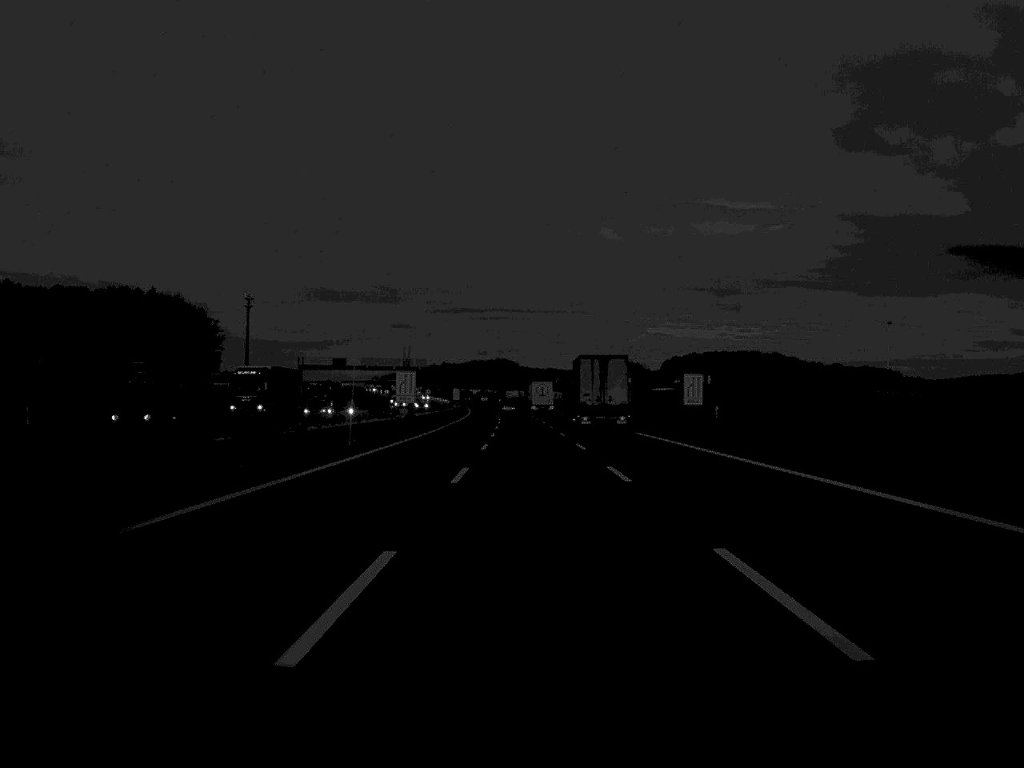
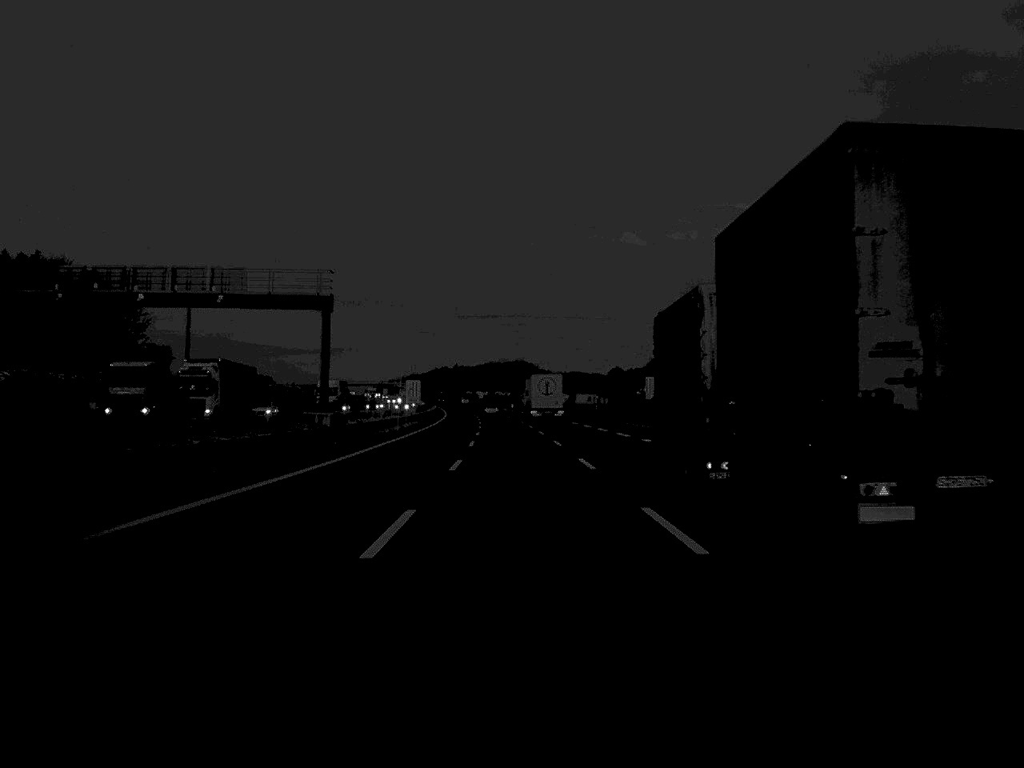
(-0.8, +119.8) m; -1°
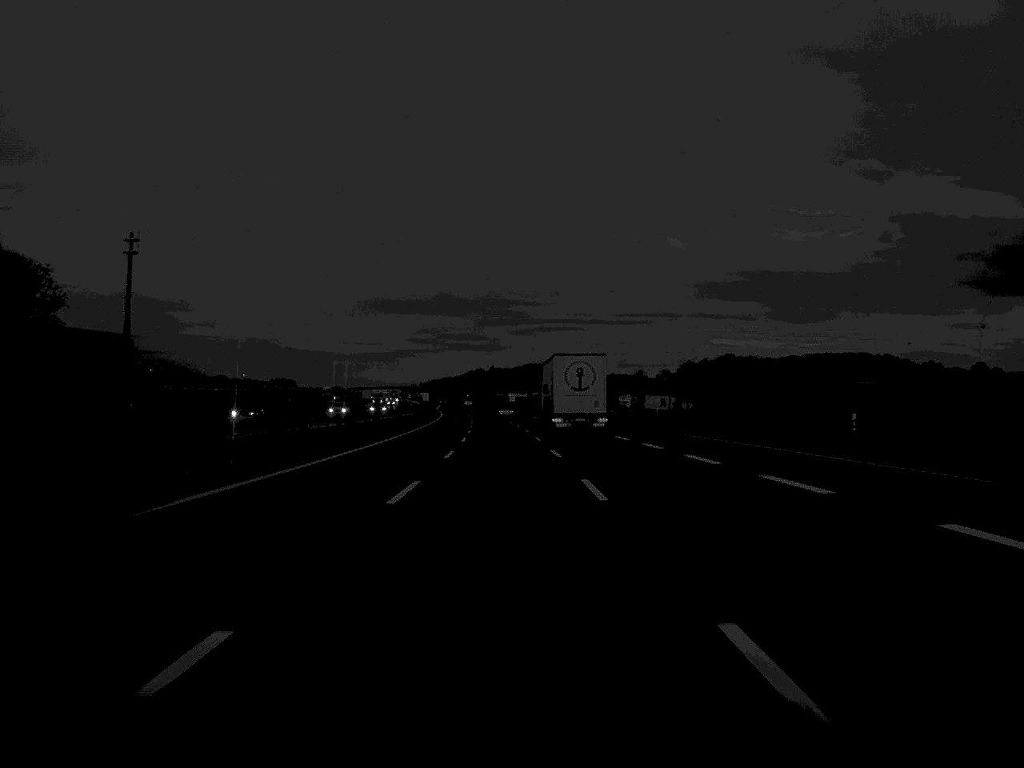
(-1.5, +99.6) m; -2°
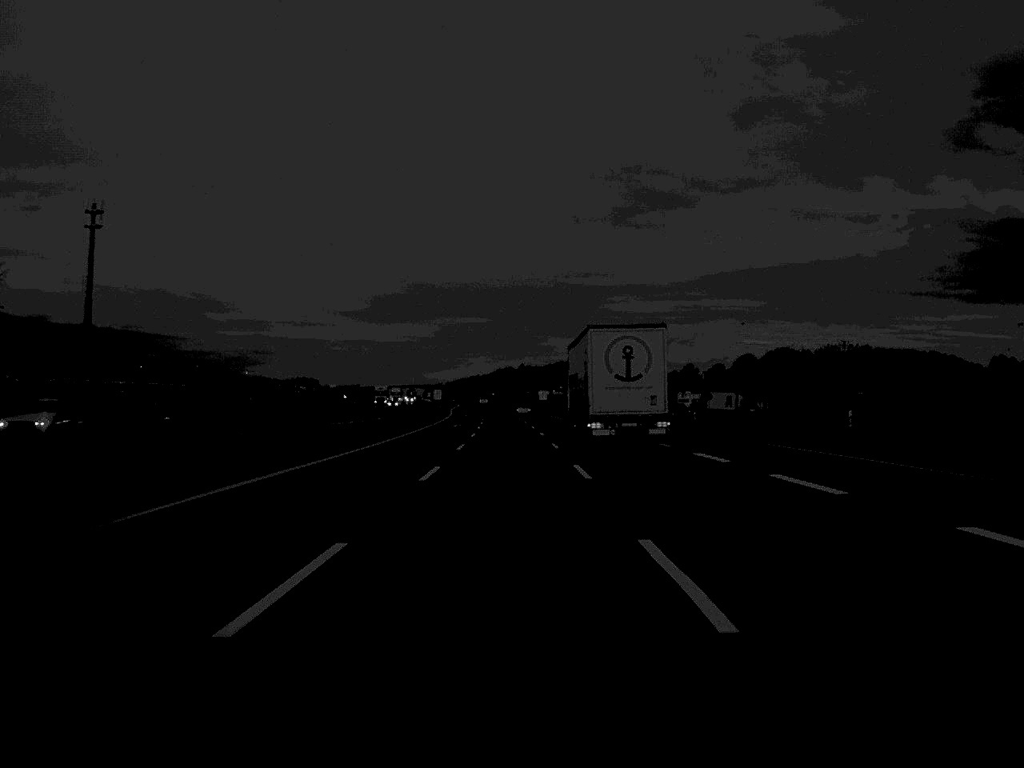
(-0.6, +48.2) m; -1°
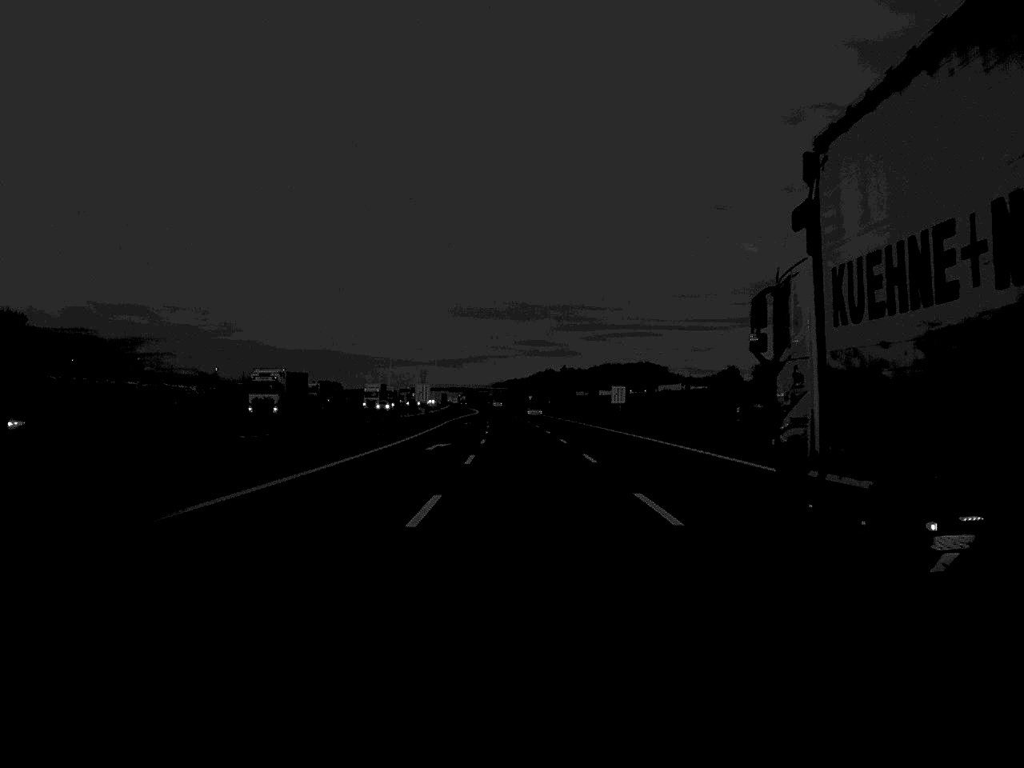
(-1.8, +99.6) m; -2°
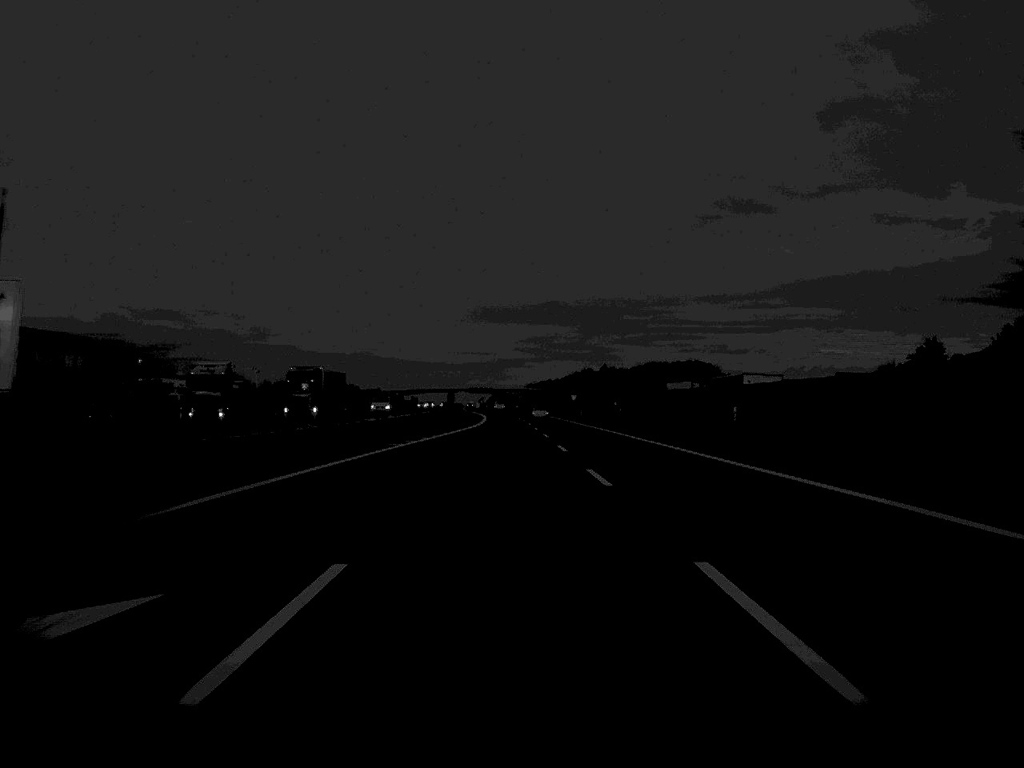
(-1.1, +99.6) m; -1°
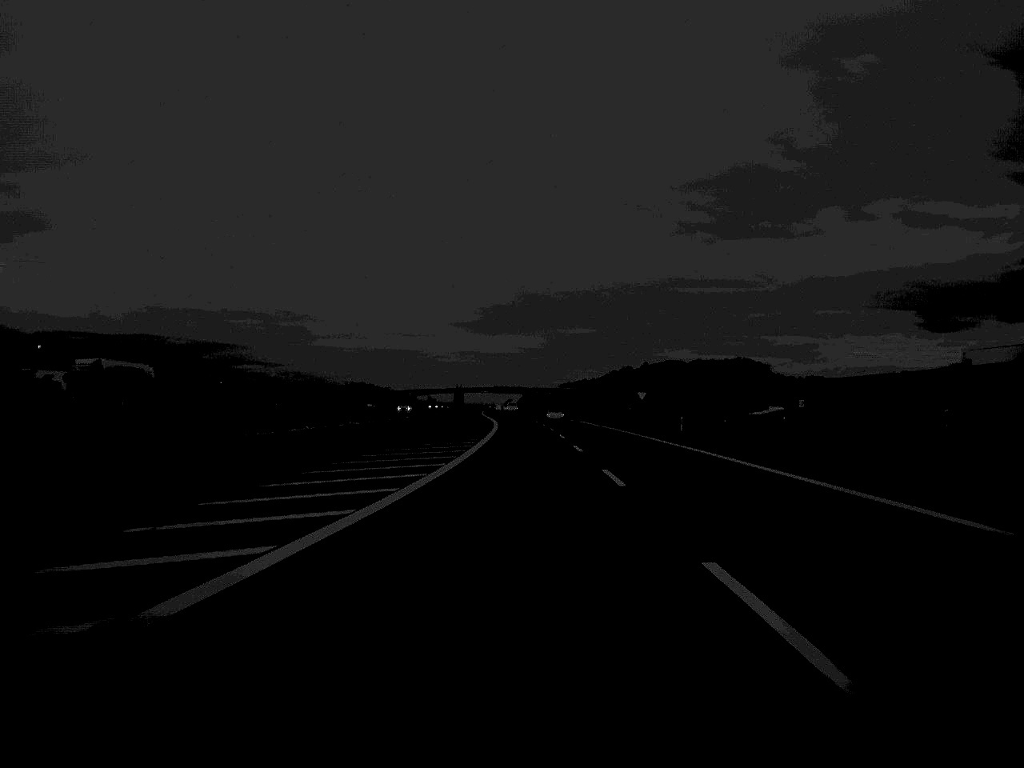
(-0.9, +71.7) m; -1°
